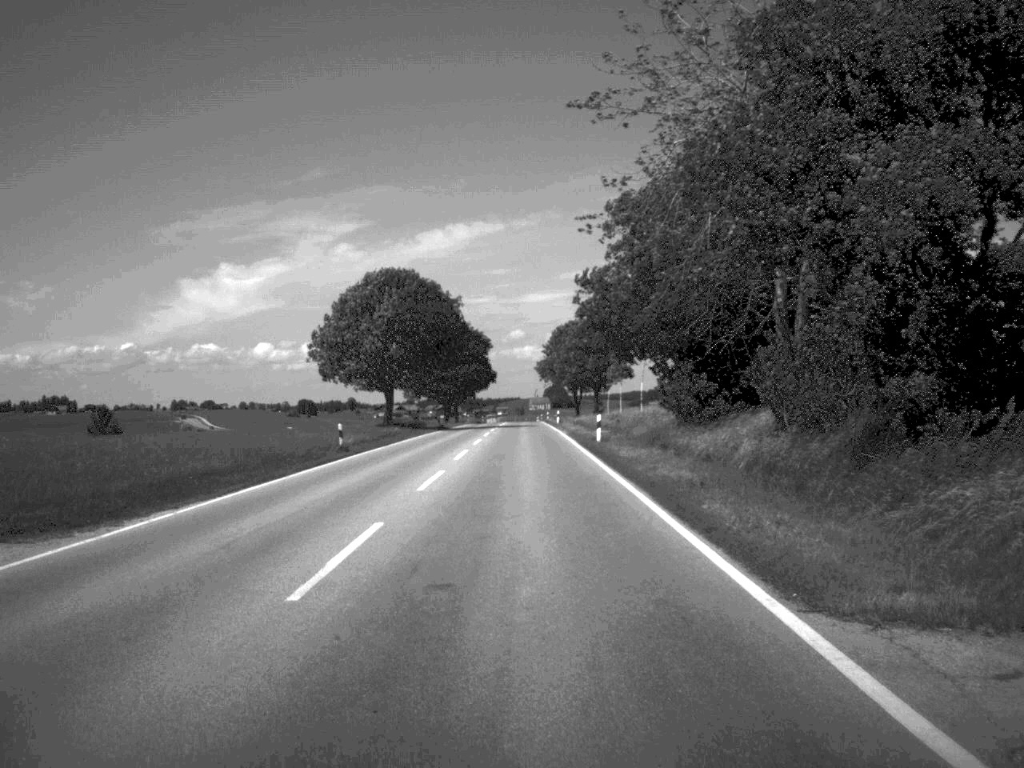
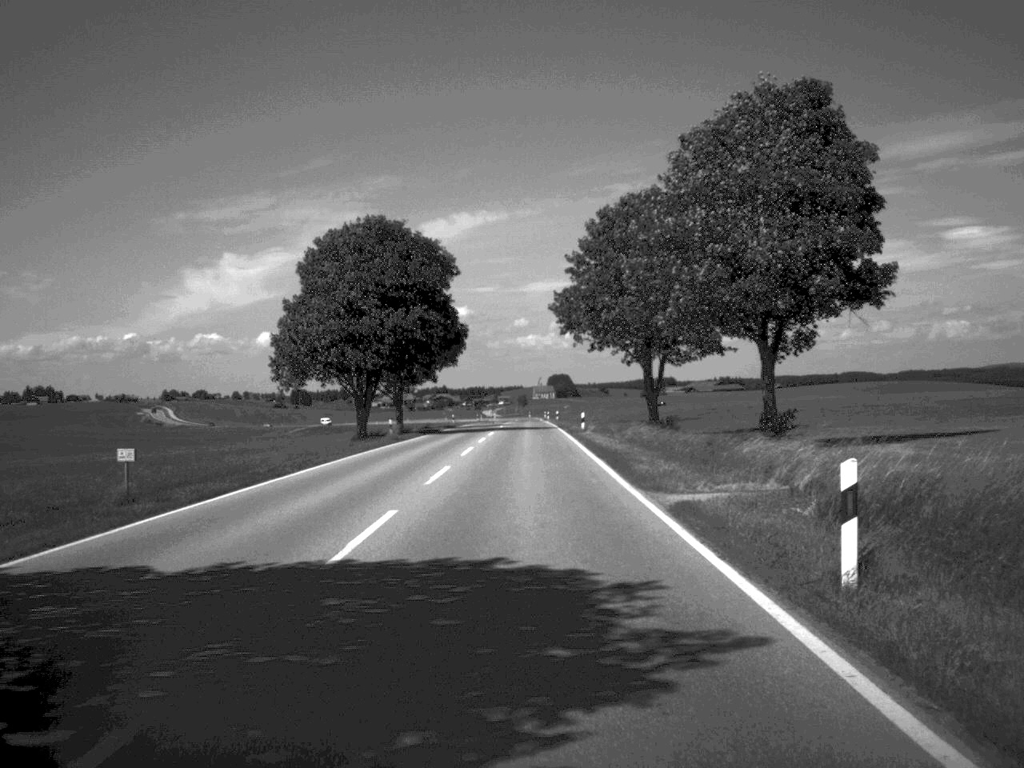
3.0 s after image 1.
(-0.3, +82.6) m; 0°
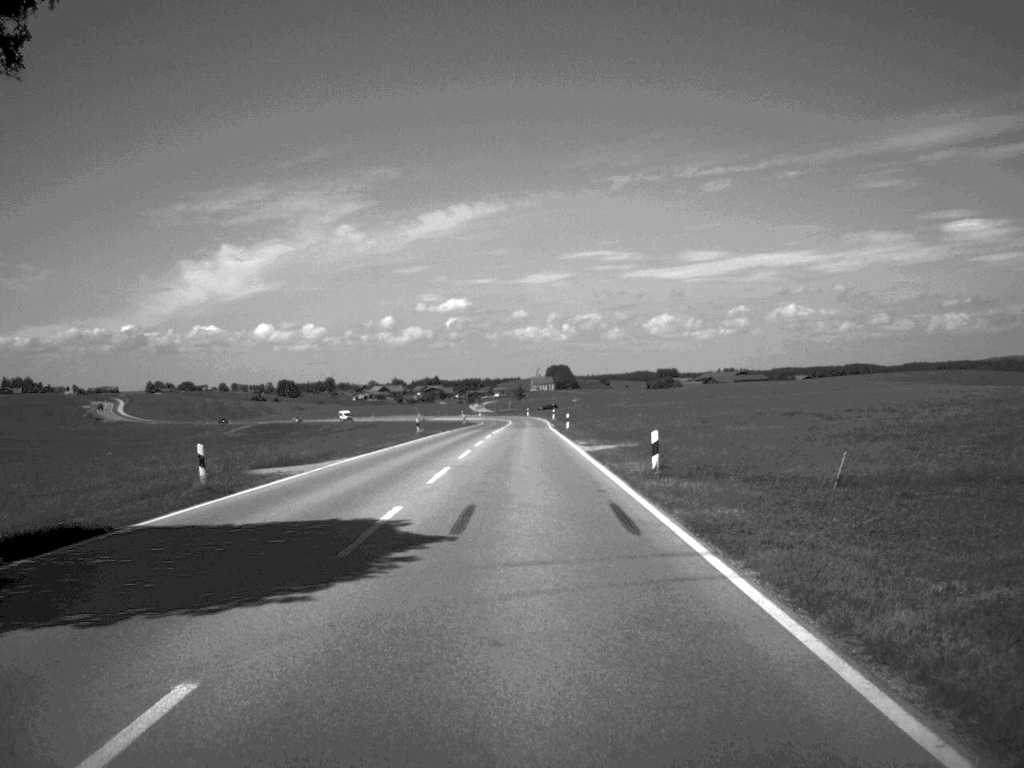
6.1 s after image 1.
(-0.1, +83.3) m; 0°
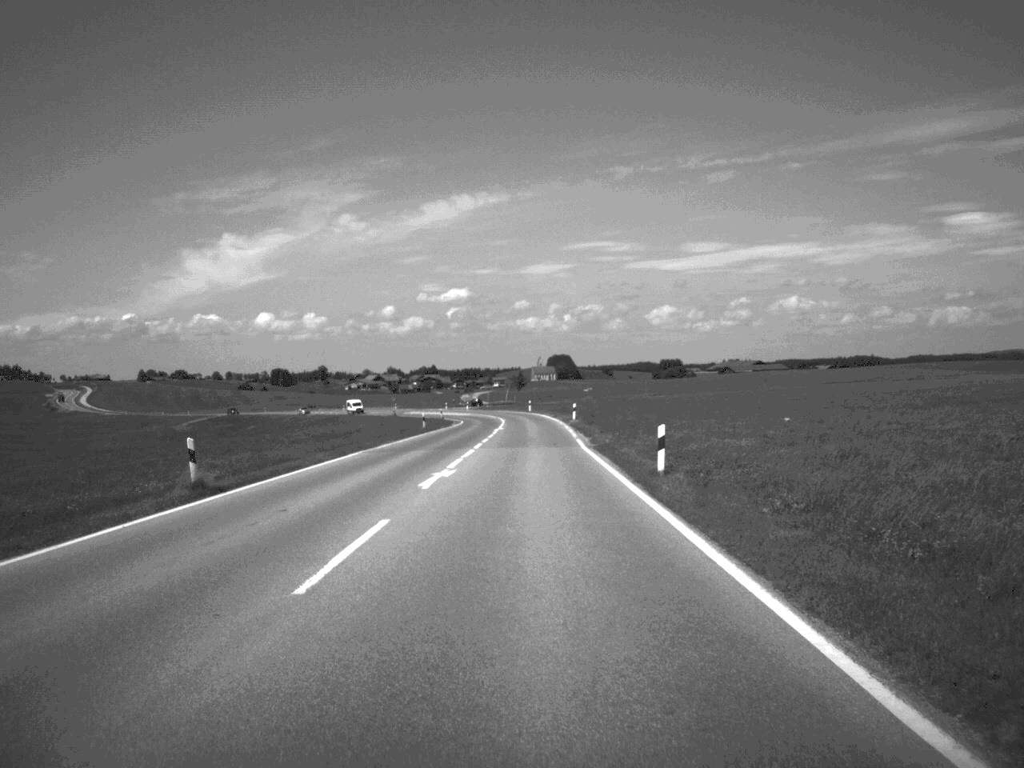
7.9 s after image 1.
(-0.2, +50.7) m; 0°
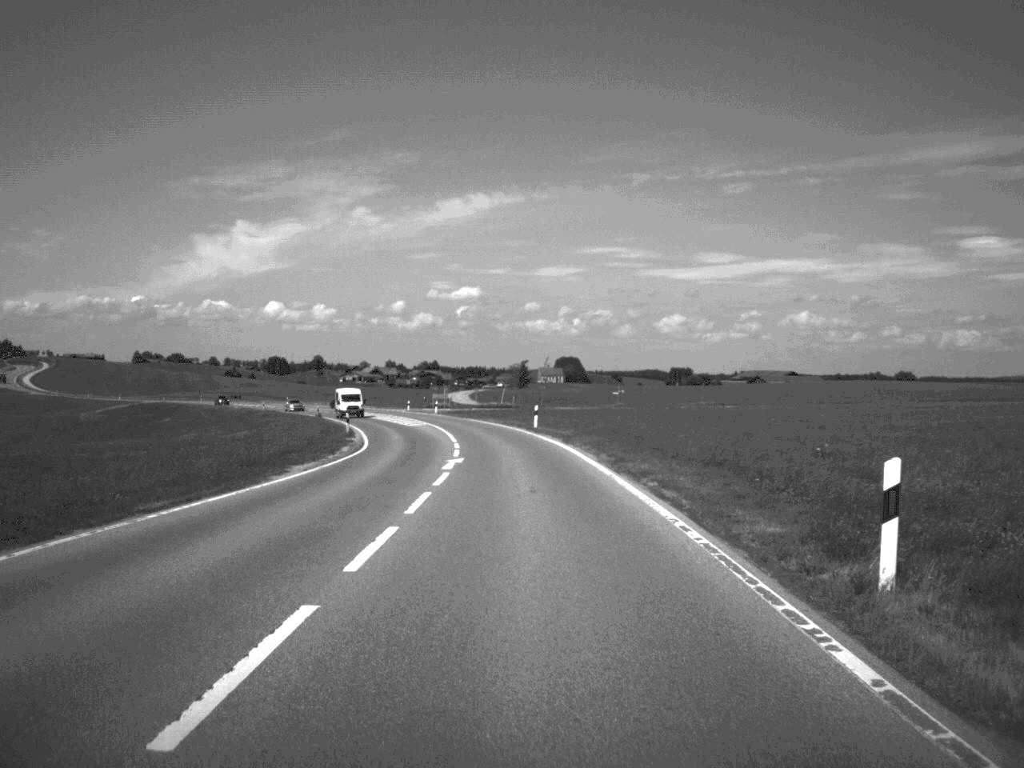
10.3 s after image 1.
(0.0, +64.9) m; -1°
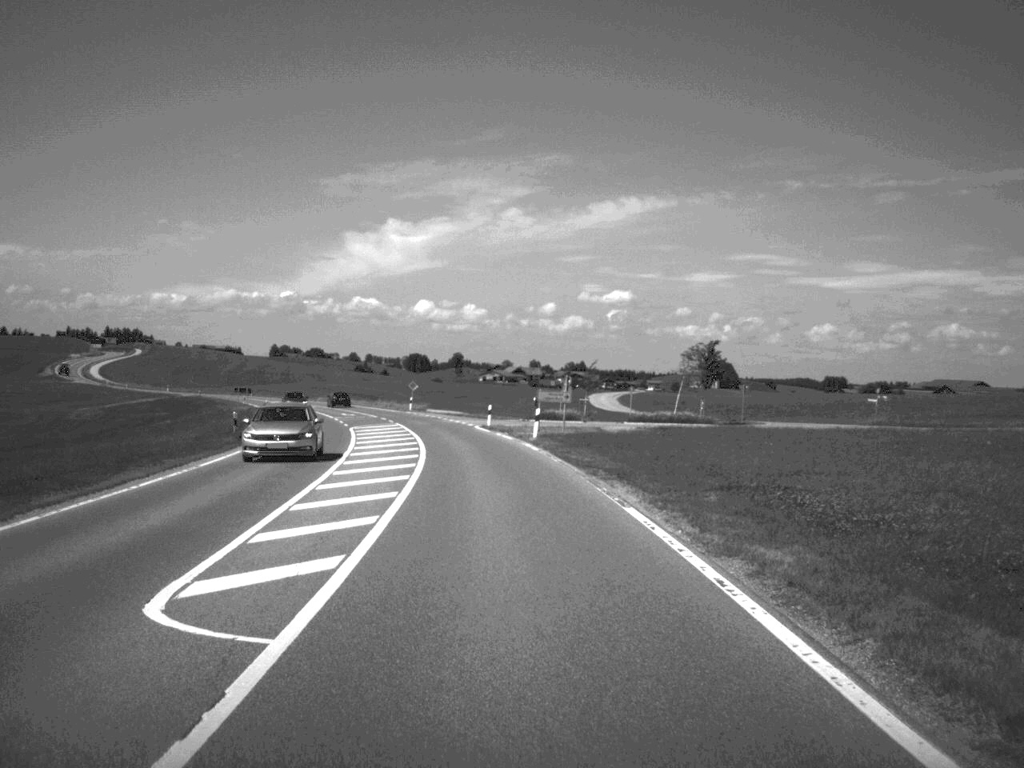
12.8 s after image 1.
(-3.1, +66.2) m; -7°
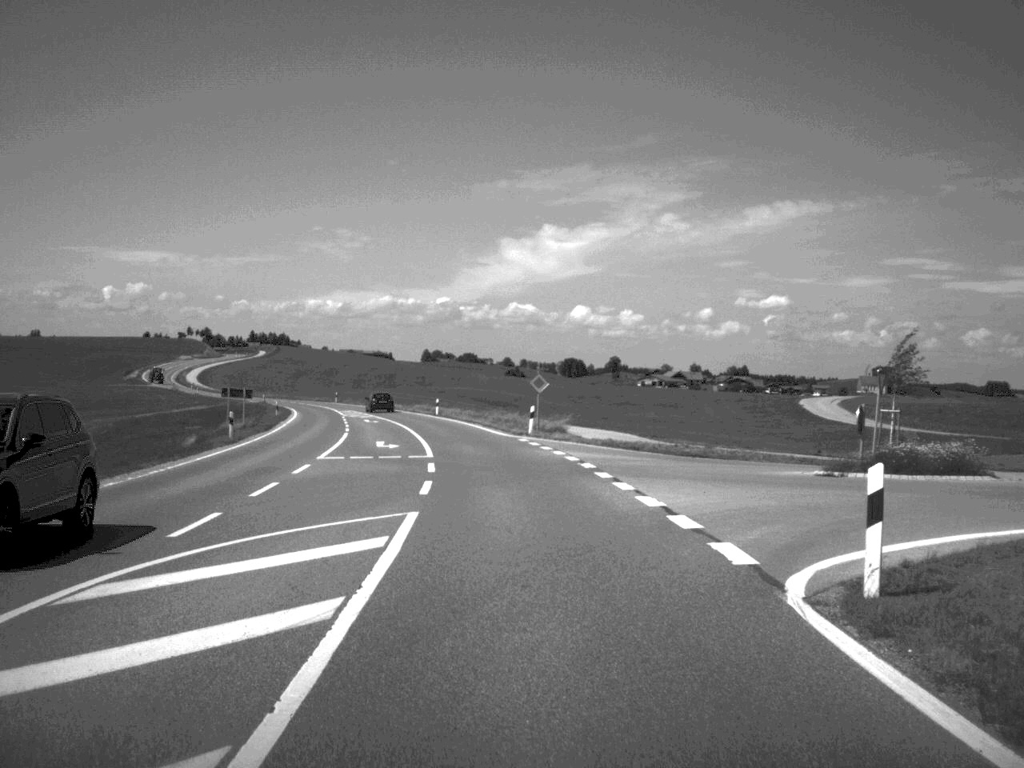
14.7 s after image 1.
(-3.1, +48.9) m; -7°
